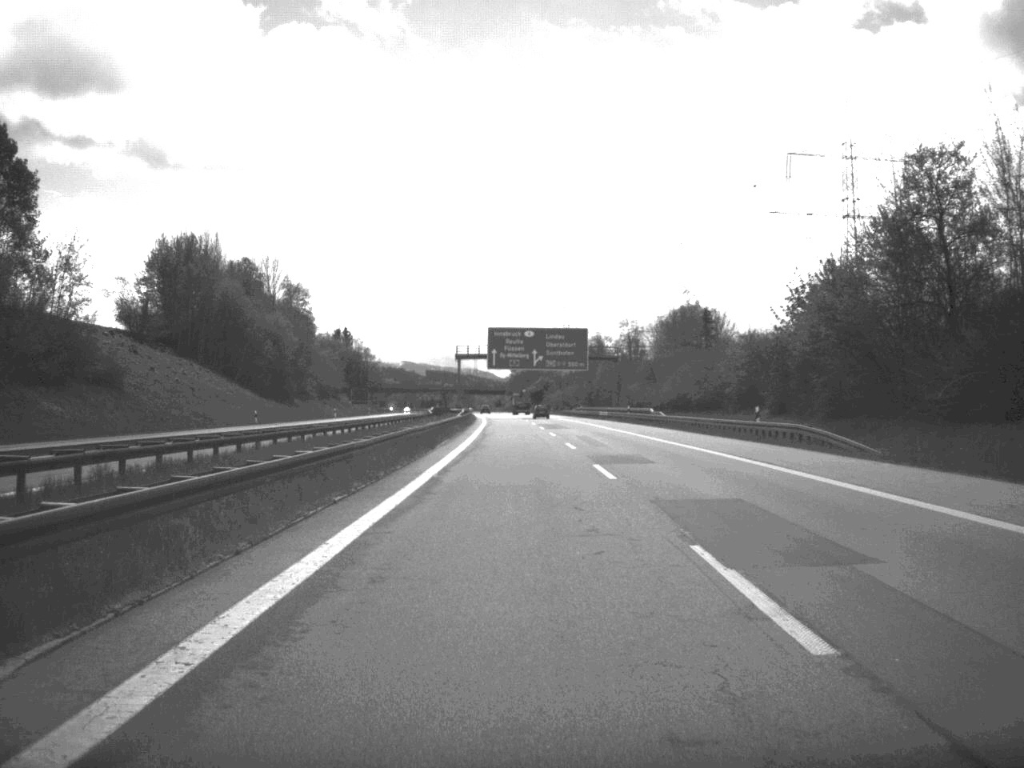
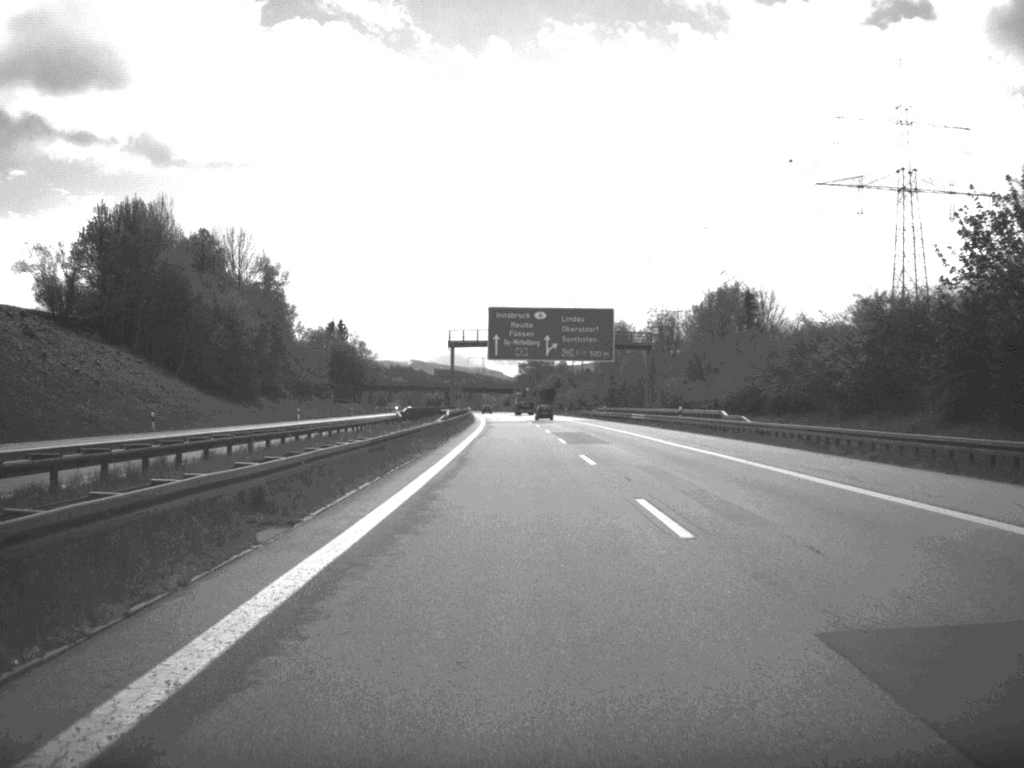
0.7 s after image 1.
(-0.1, +28.7) m; 0°
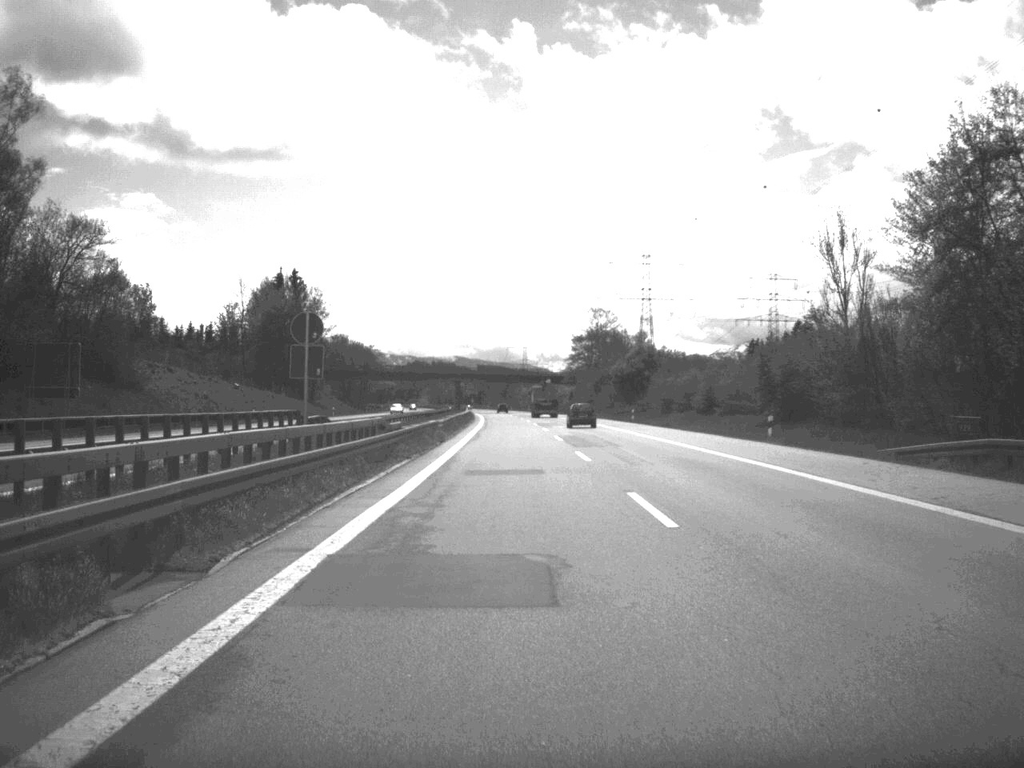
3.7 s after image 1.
(-2.3, +123.0) m; -2°
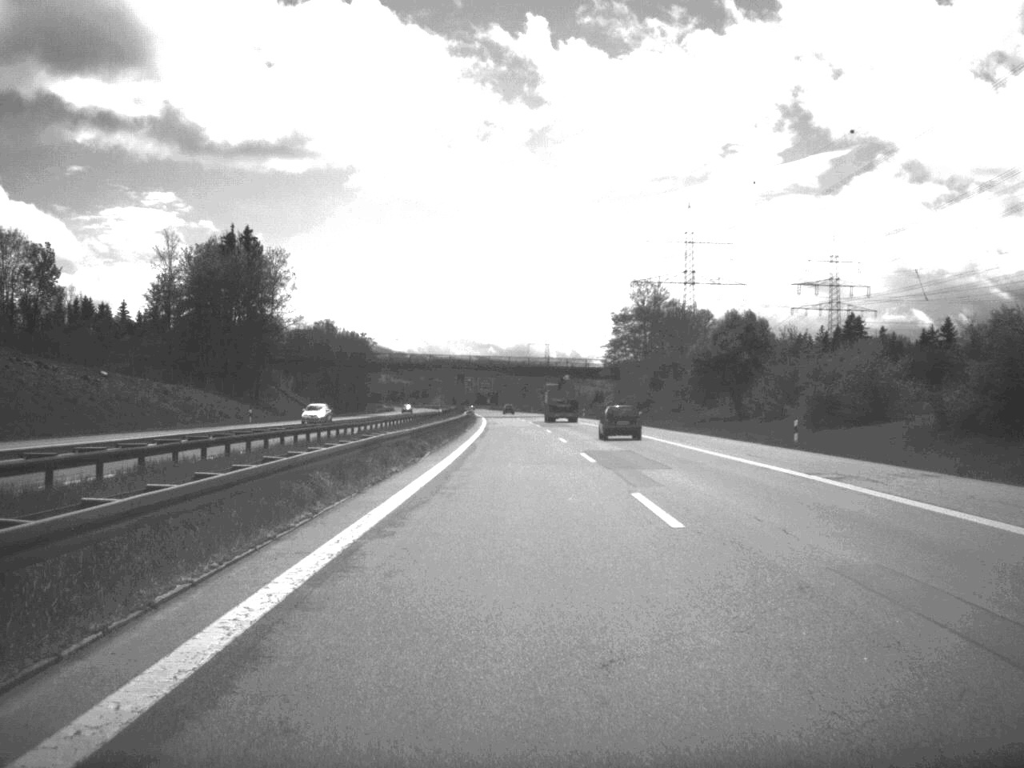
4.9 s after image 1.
(-0.5, +53.2) m; -1°
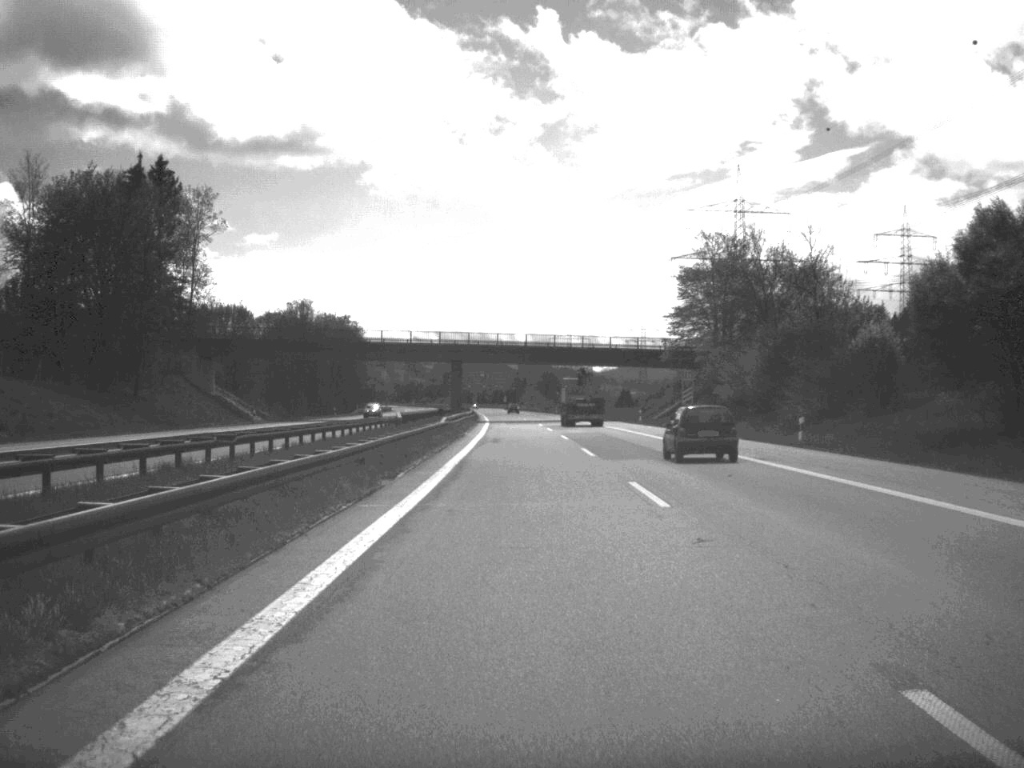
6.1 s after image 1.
(-0.4, +49.9) m; -1°
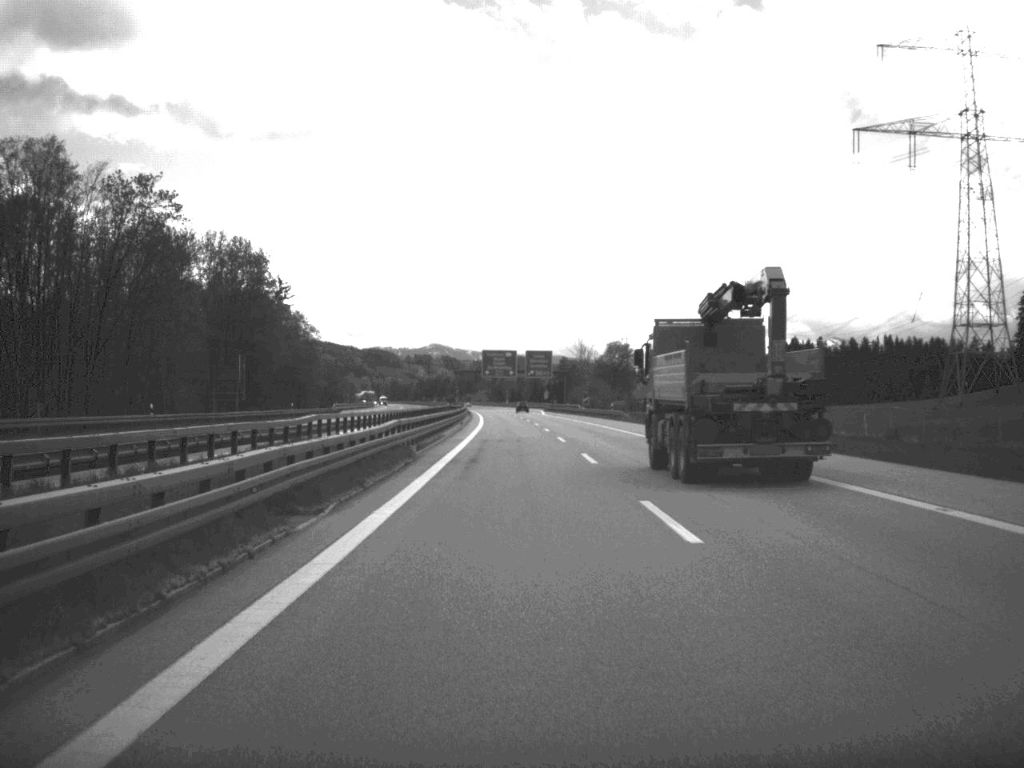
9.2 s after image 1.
(-2.3, +128.7) m; -2°
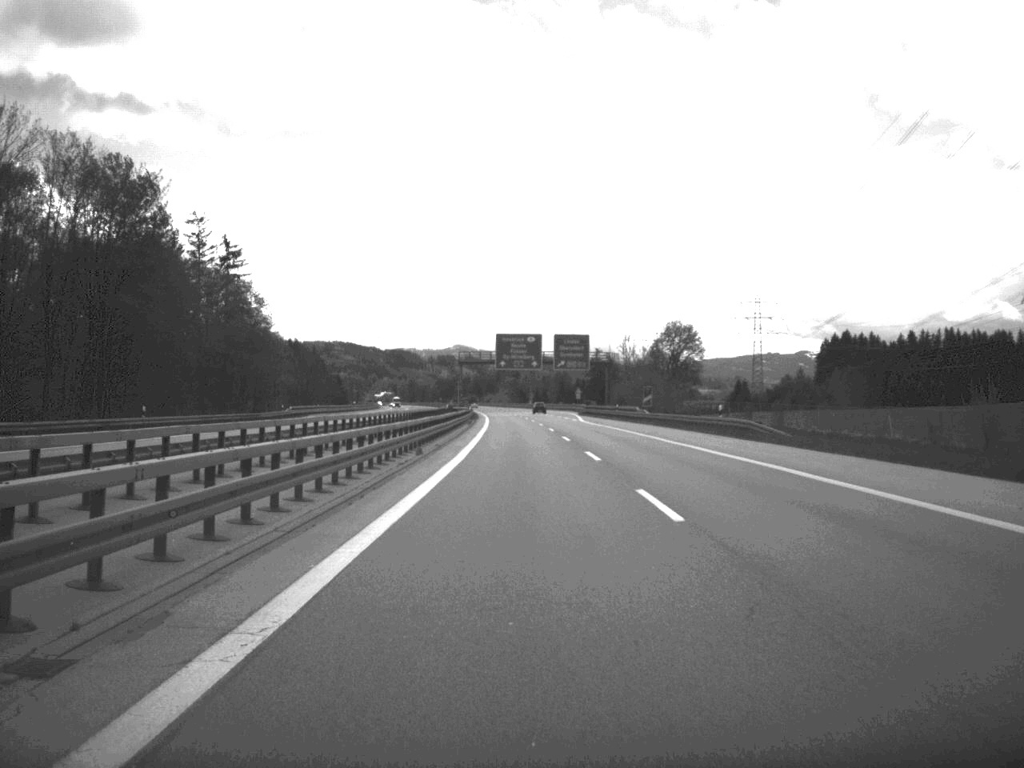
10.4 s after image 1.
(-0.5, +50.7) m; -1°
